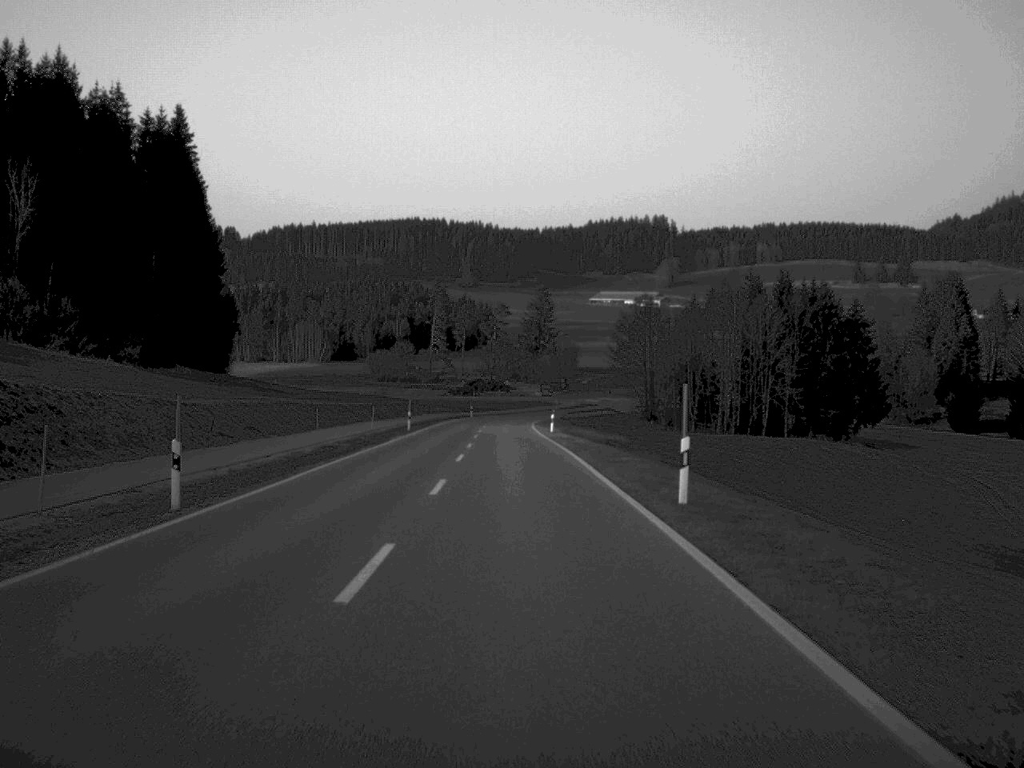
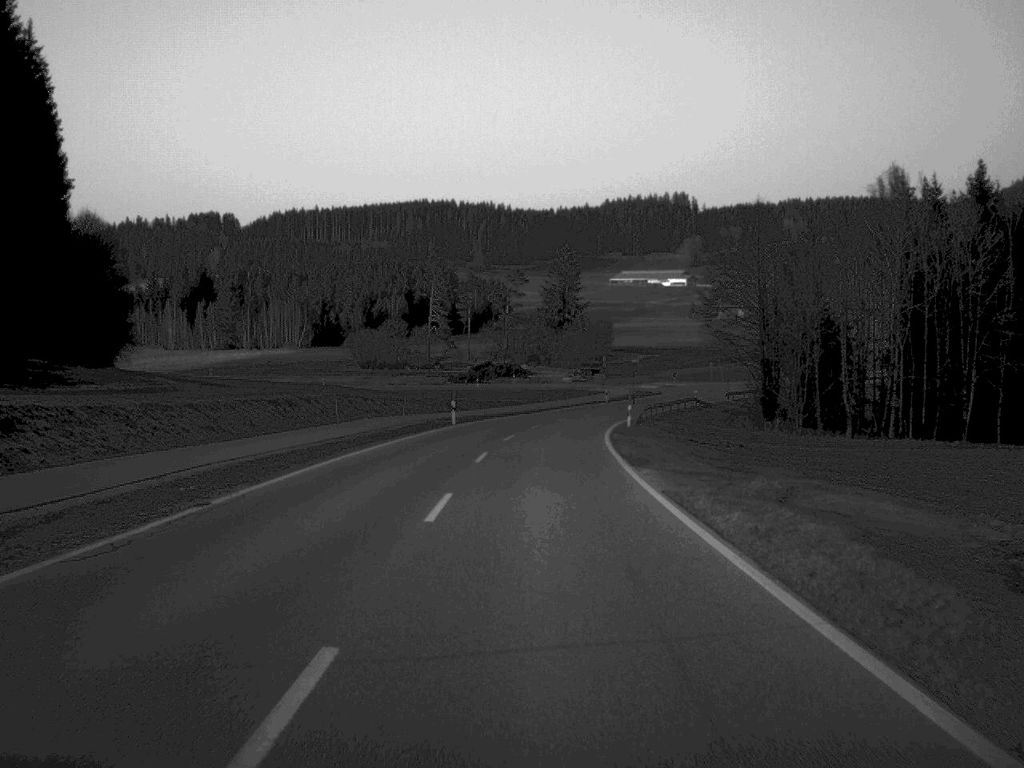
(-1.1, +62.6) m; -1°
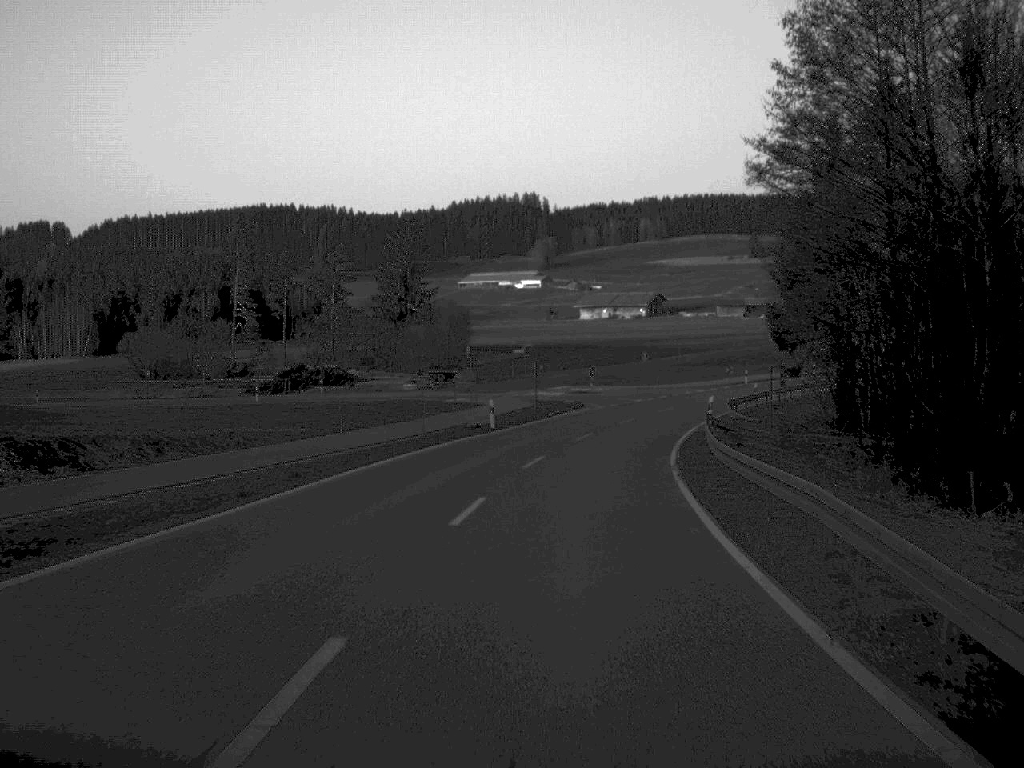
(+2.5, +58.7) m; +7°
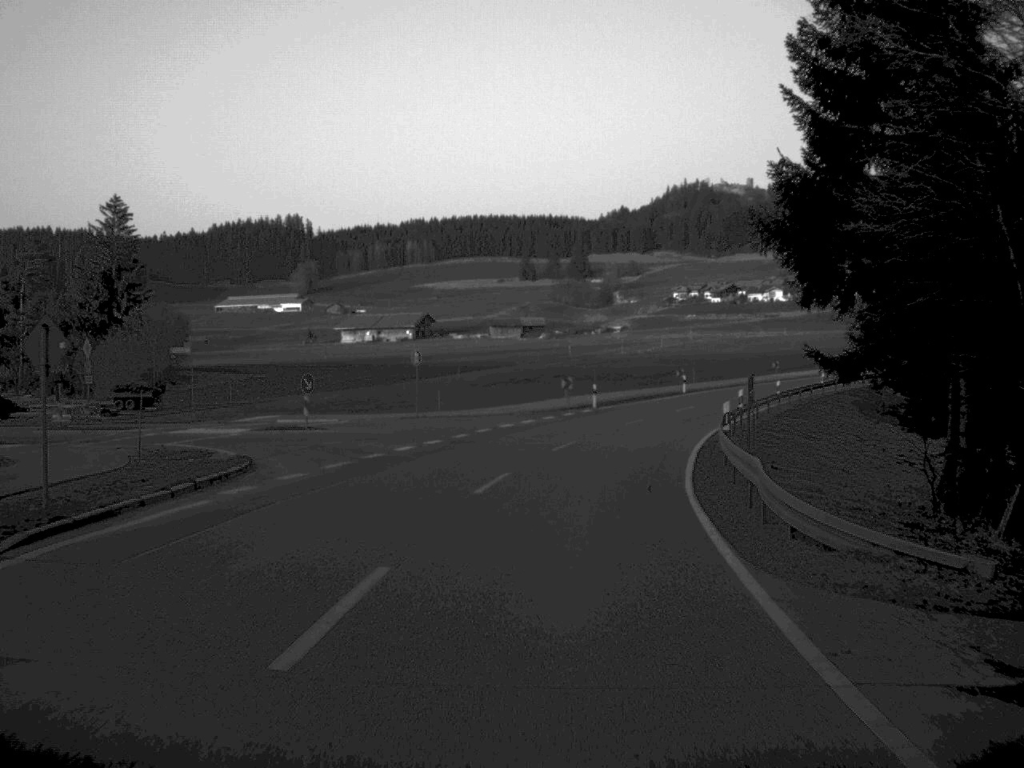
(+3.8, +42.5) m; +11°
